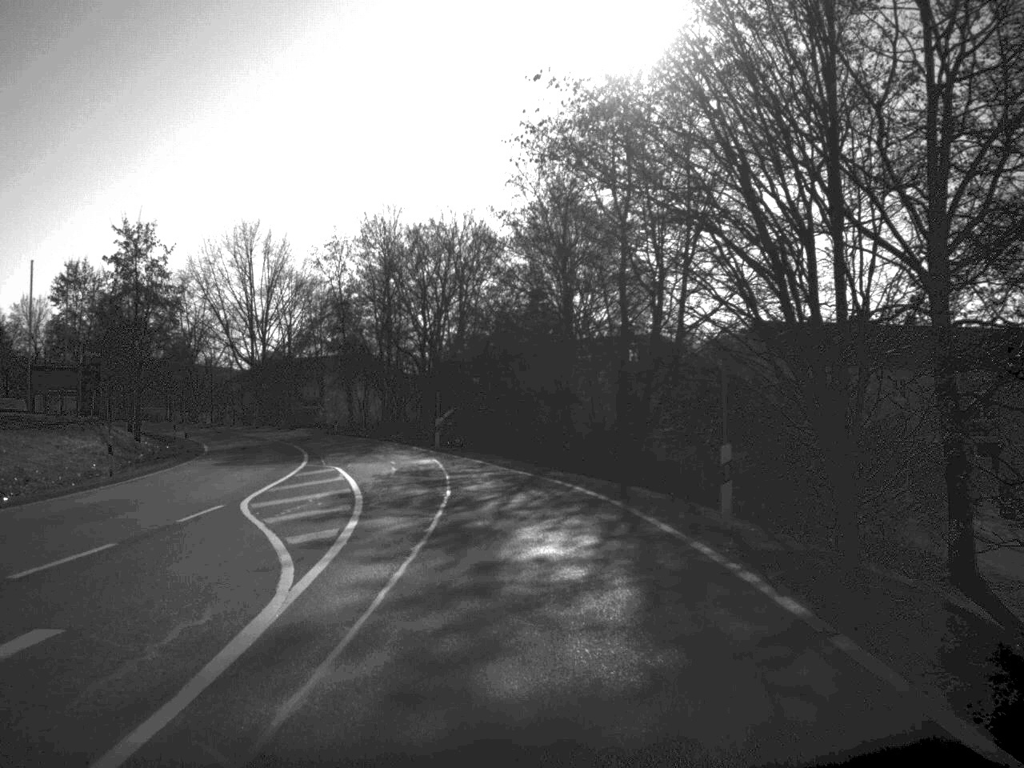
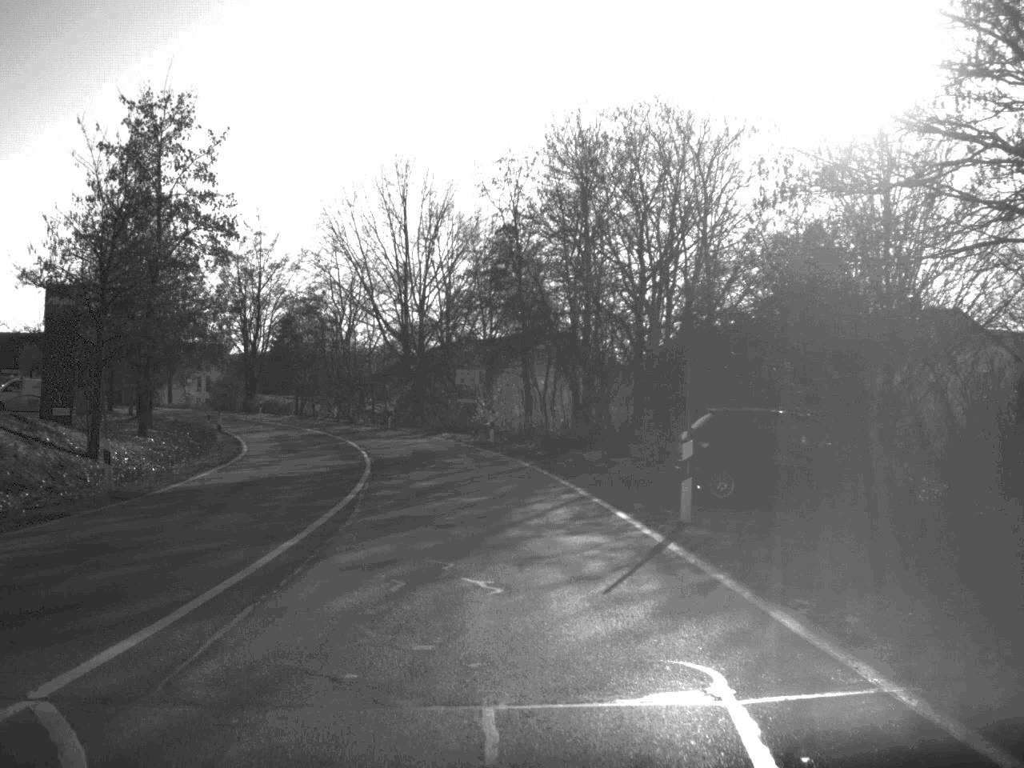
(-2.3, +28.1) m; -9°
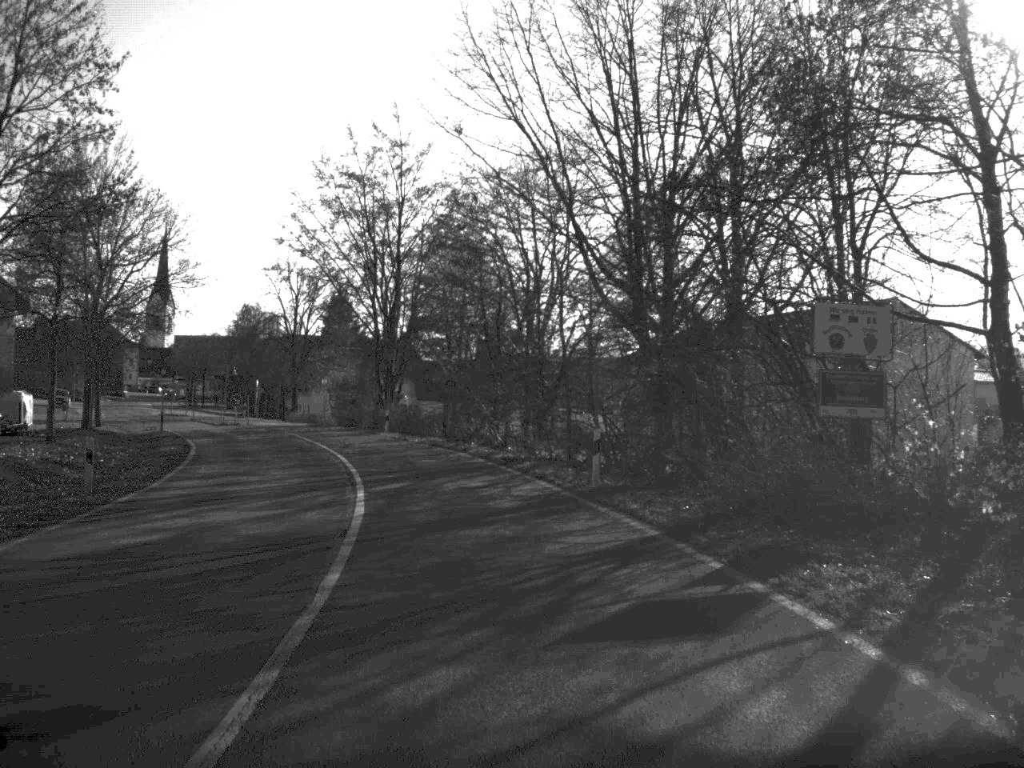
(-3.5, +39.1) m; -10°
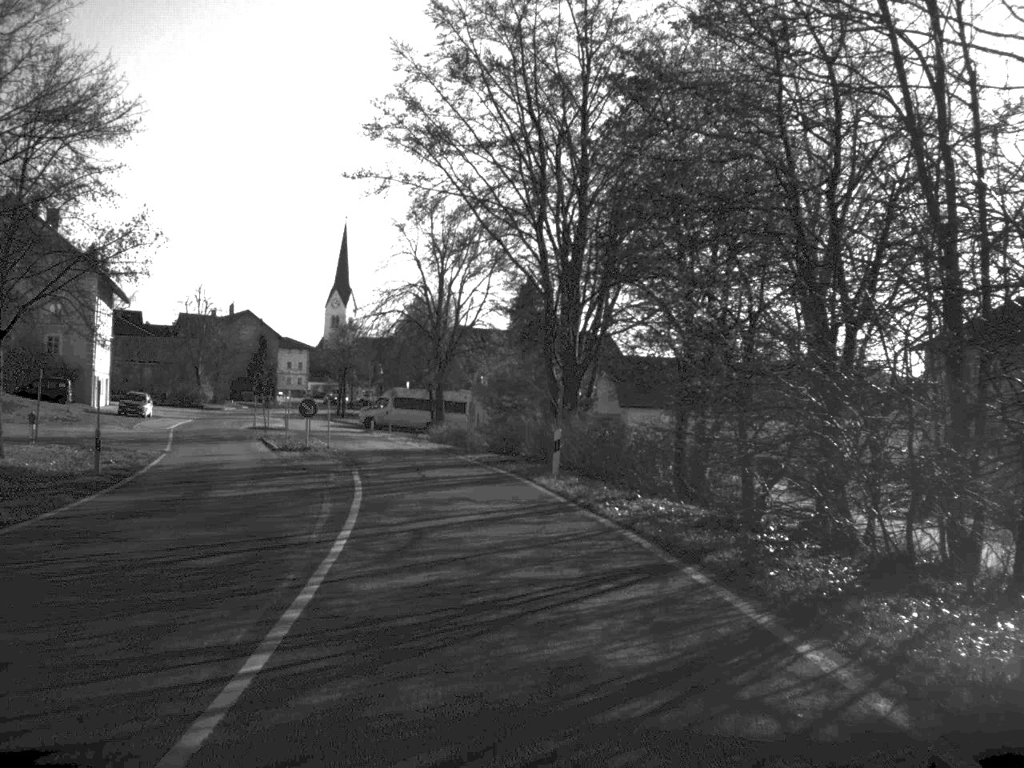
(-2.1, +27.4) m; -9°
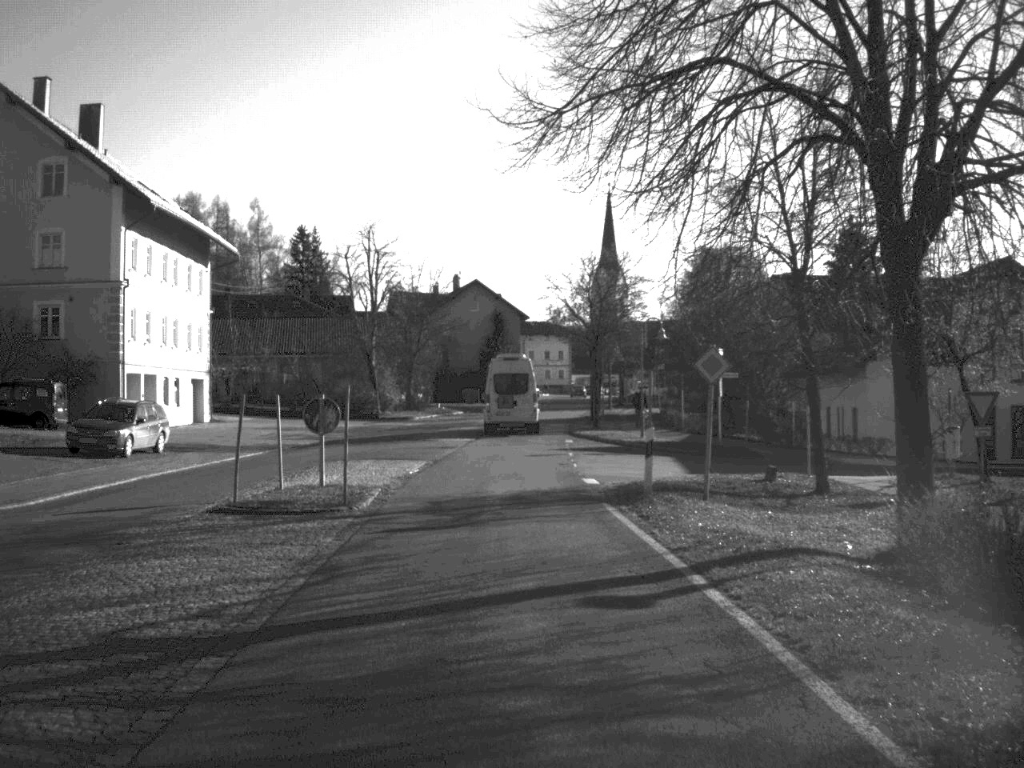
(-4.9, +44.1) m; -12°
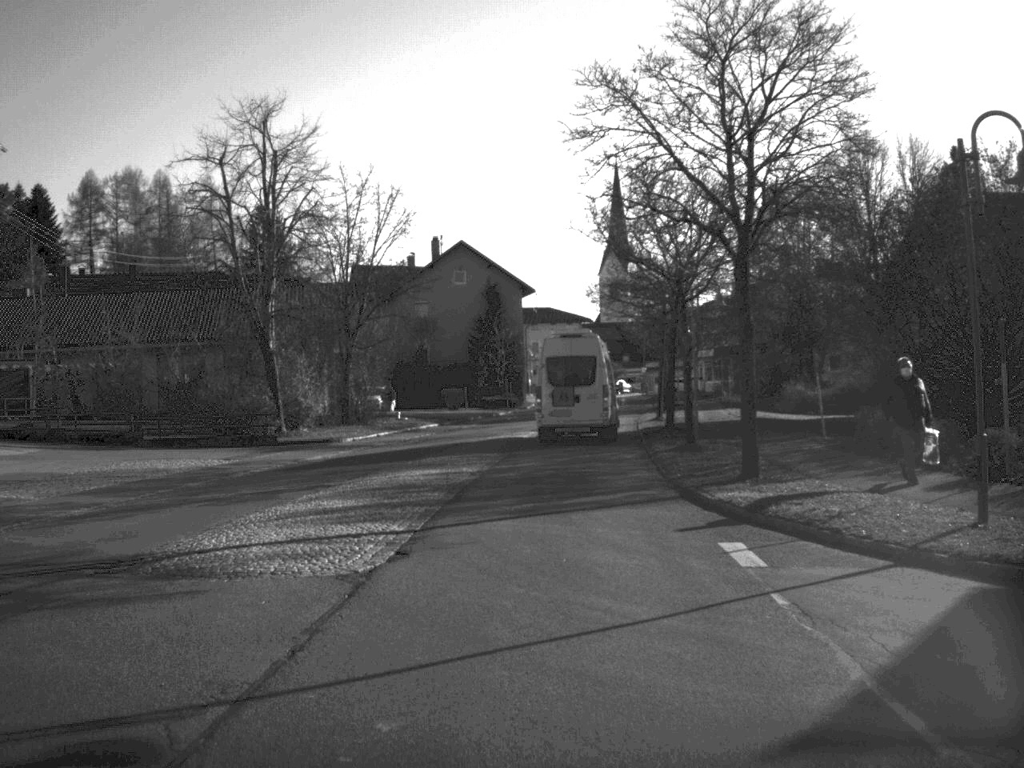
(-0.4, +32.7) m; 0°
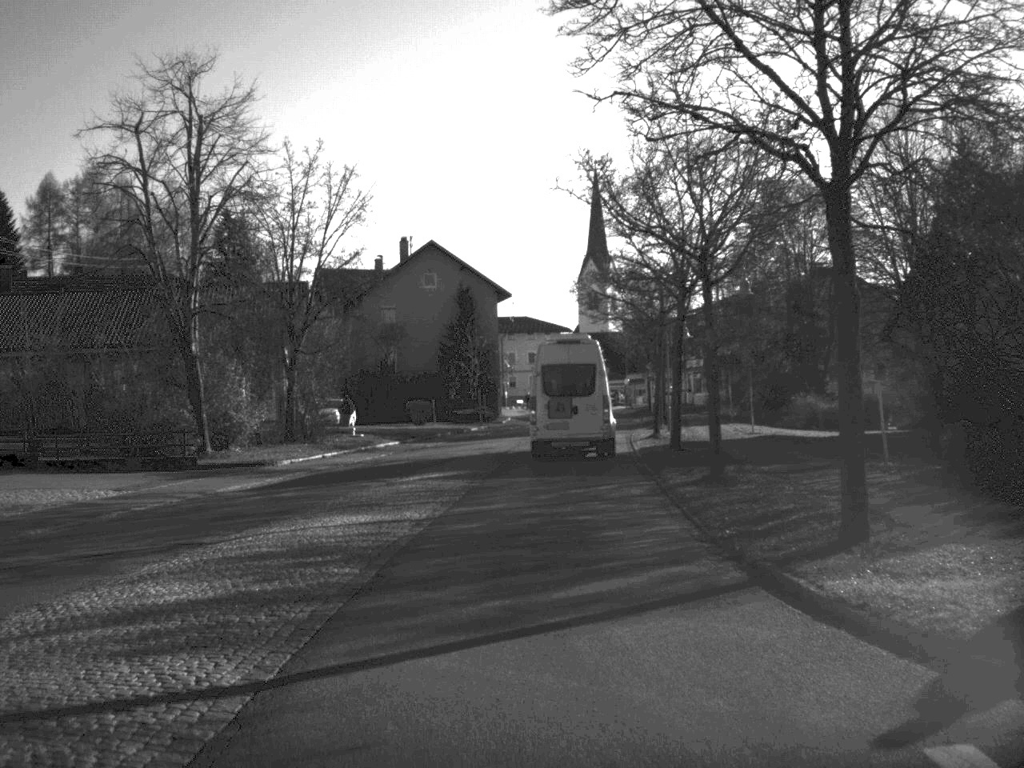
(+0.1, +7.4) m; +1°
